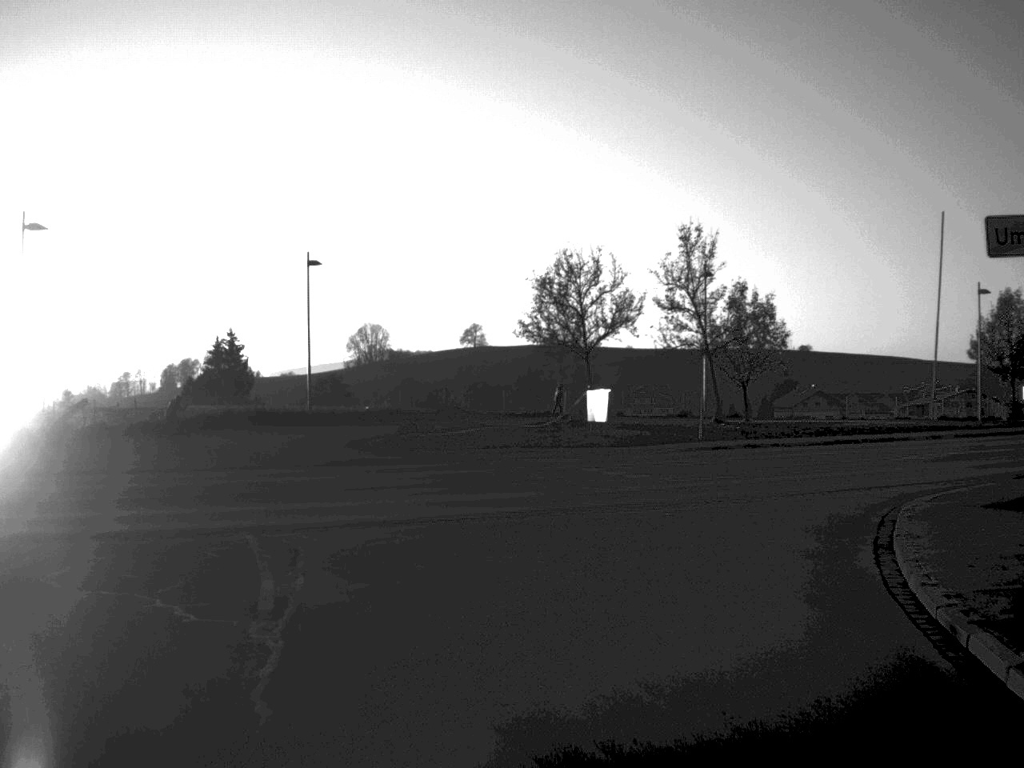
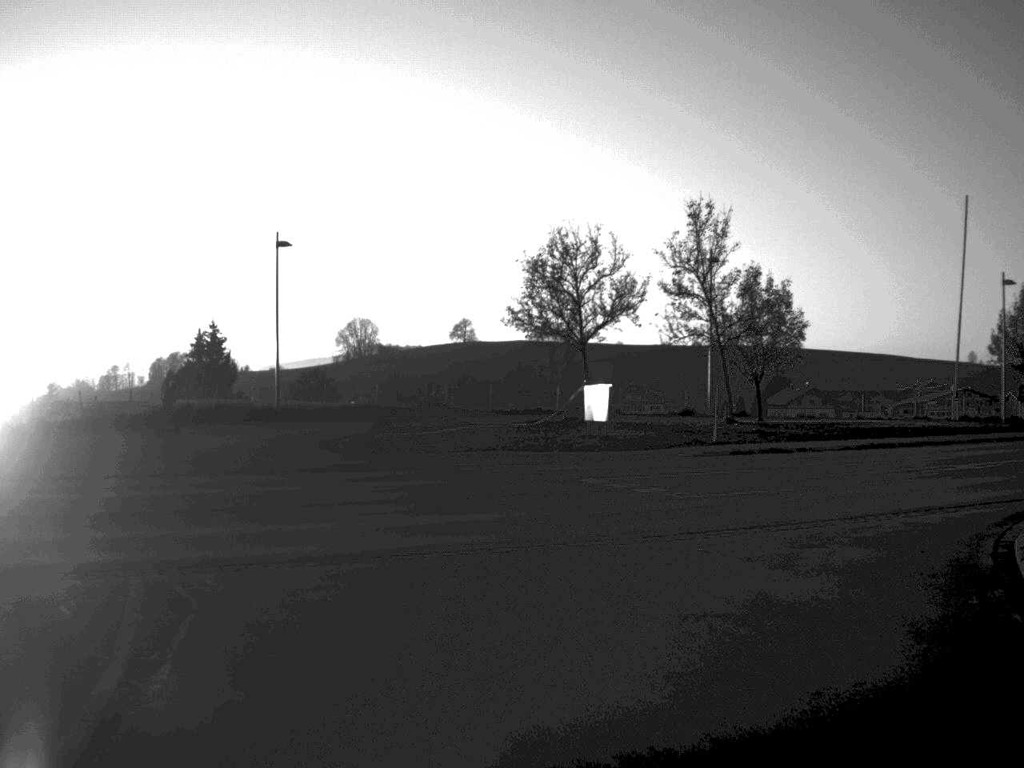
(0.0, +4.2) m; +1°
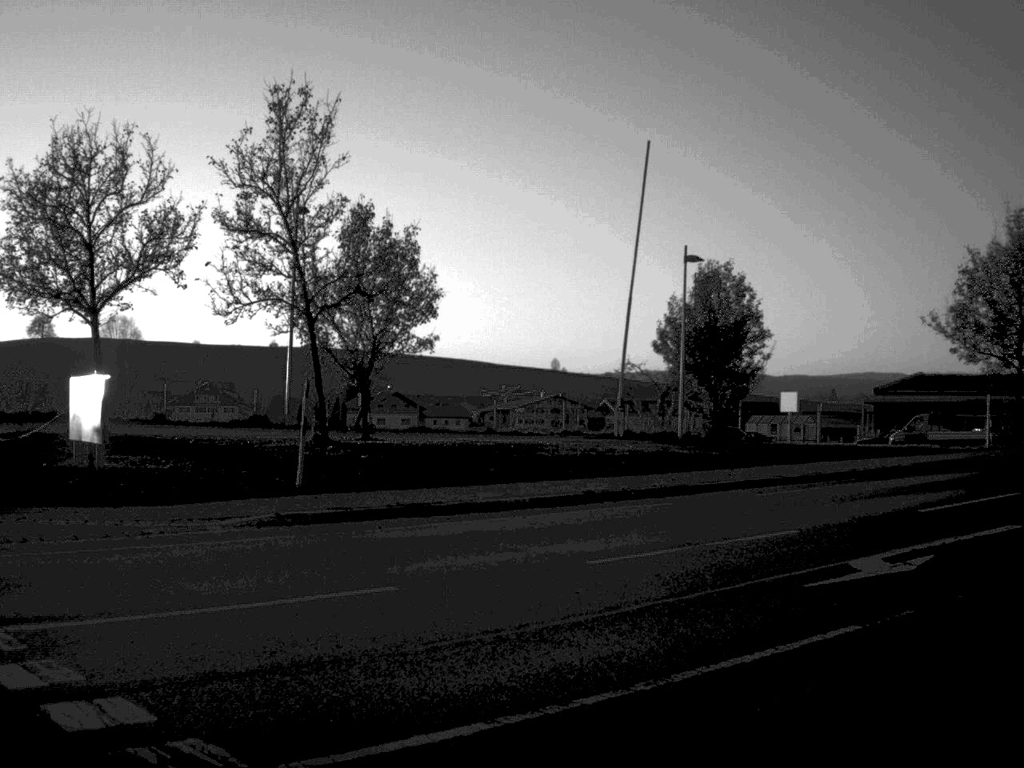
(+1.3, +13.2) m; +20°
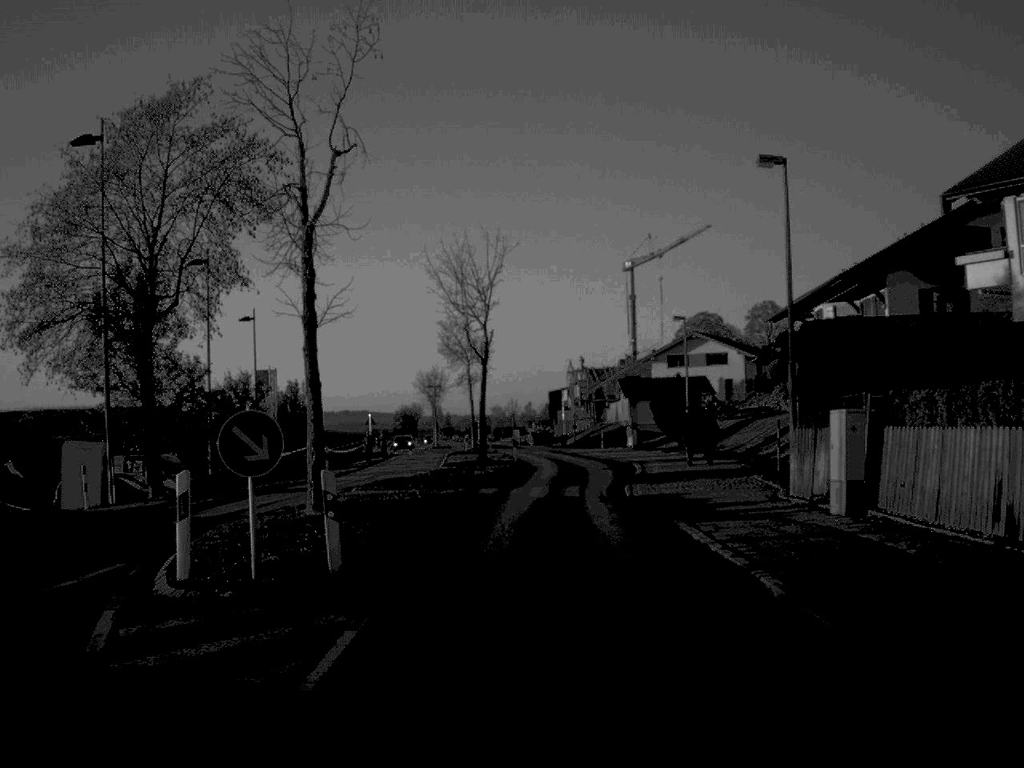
(+7.1, +12.7) m; +44°
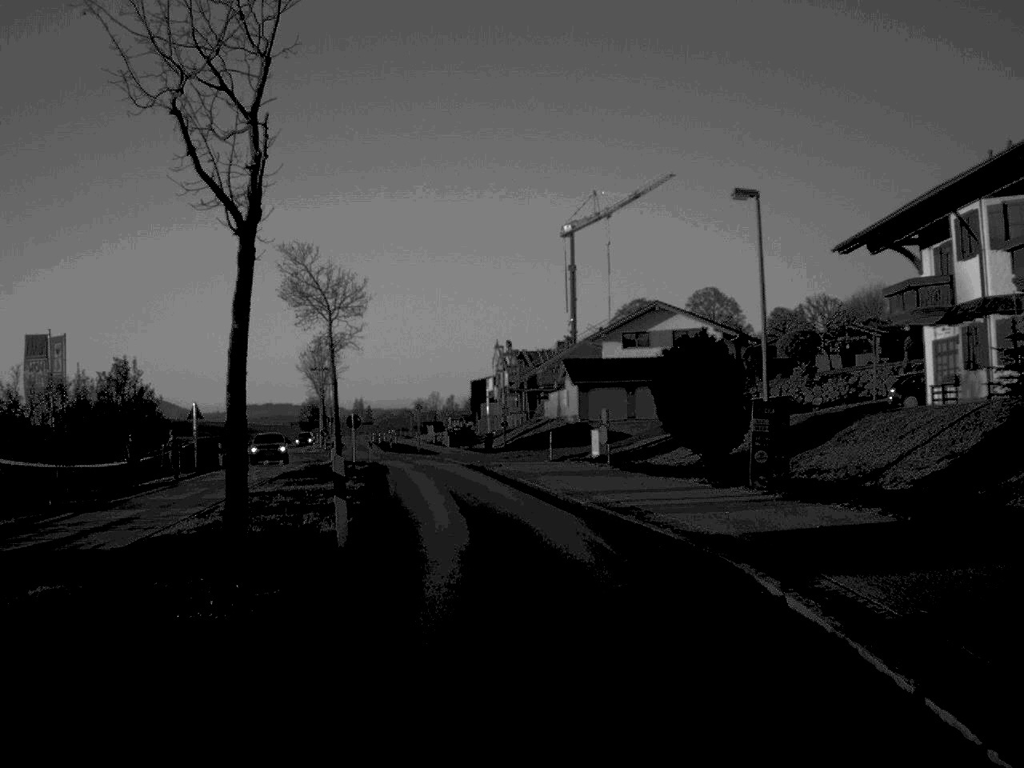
(+0.6, +30.4) m; +3°
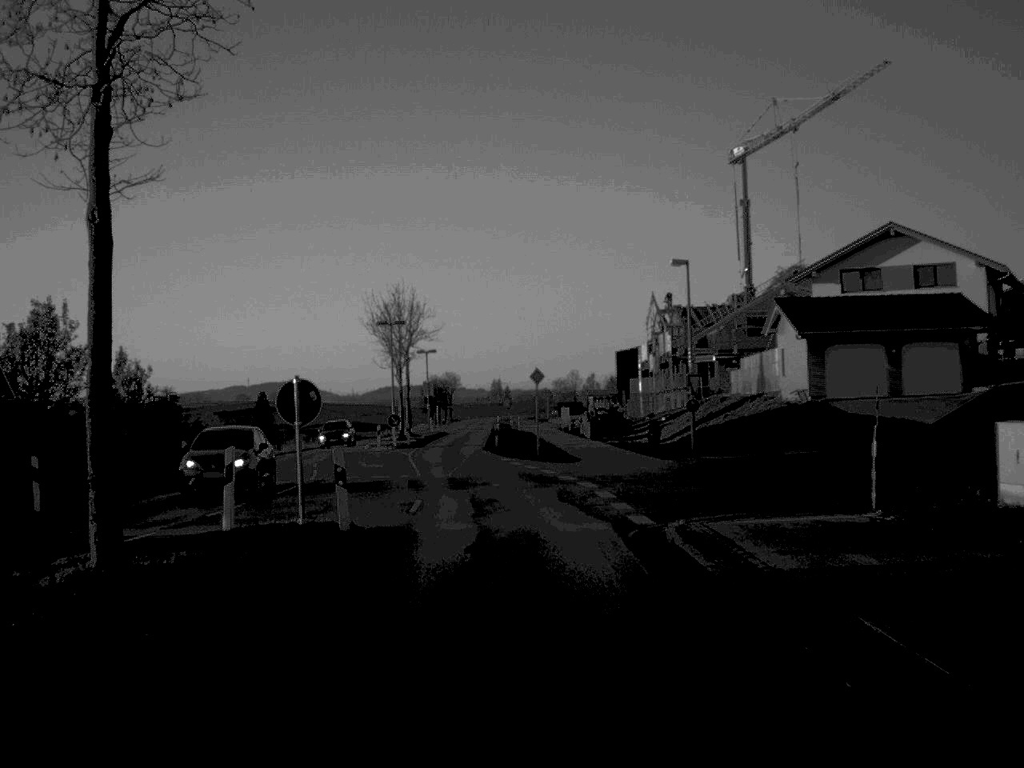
(-2.1, +33.6) m; -6°
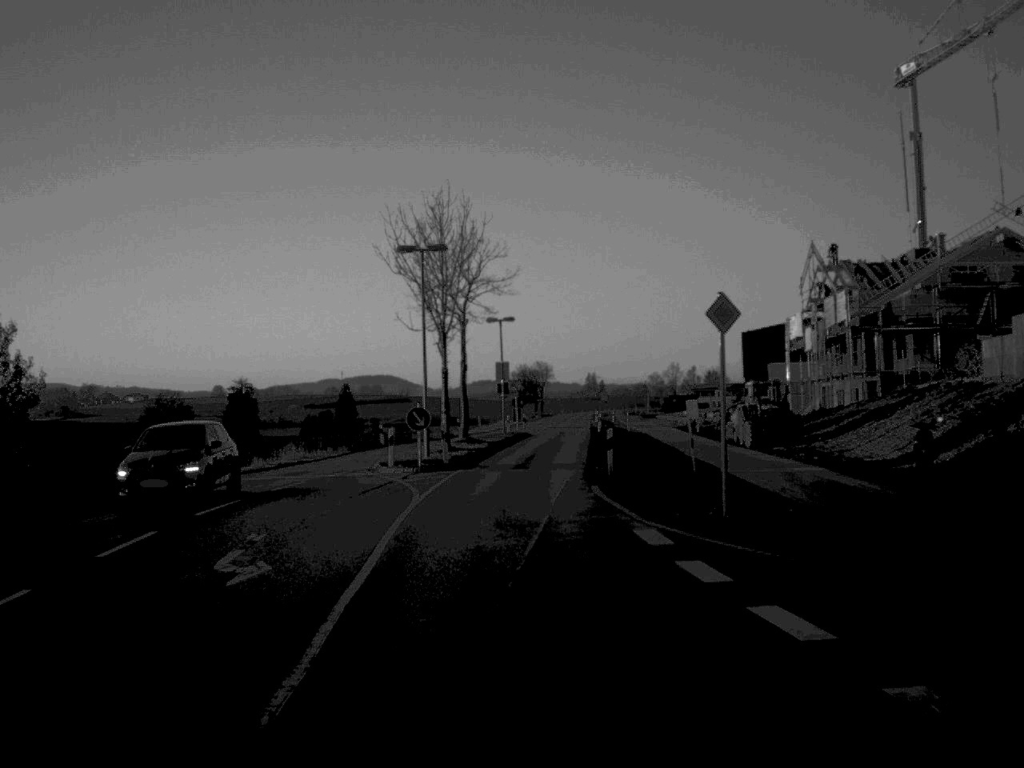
(-1.0, +27.2) m; -4°
